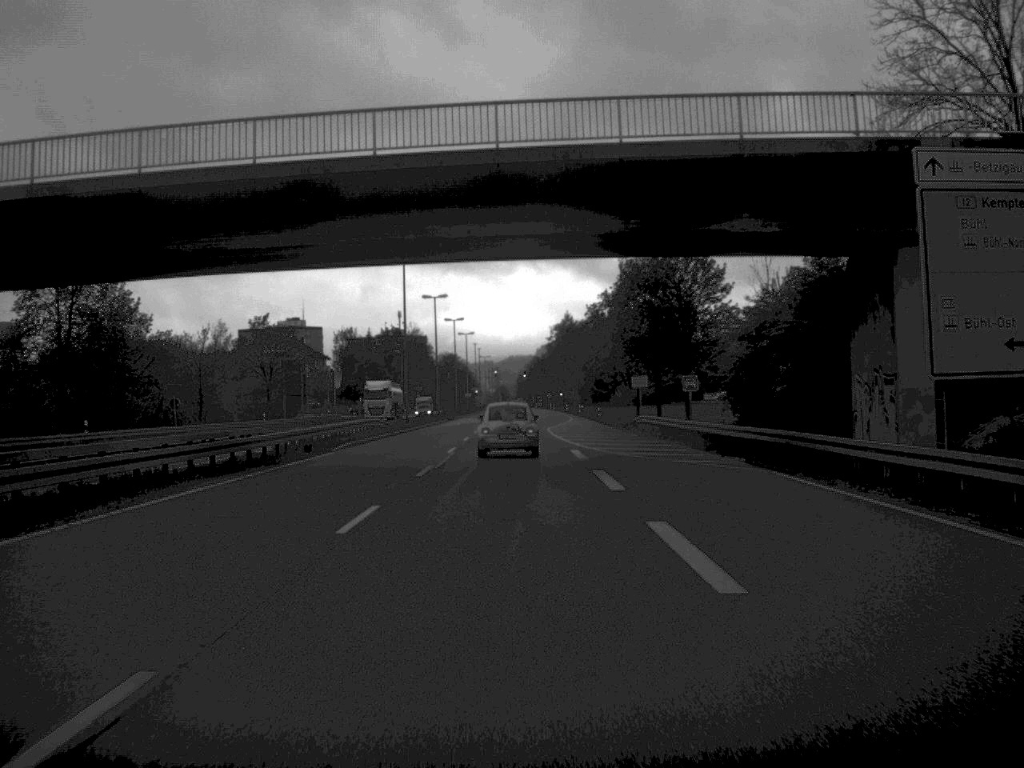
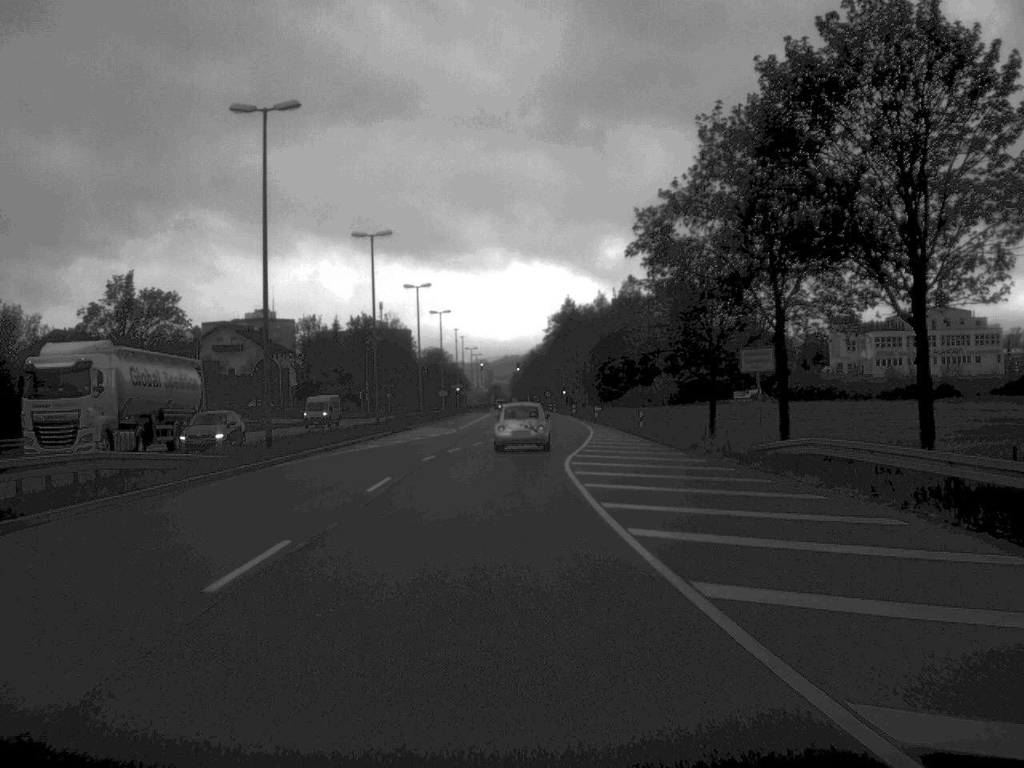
(+0.1, +39.7) m; 0°
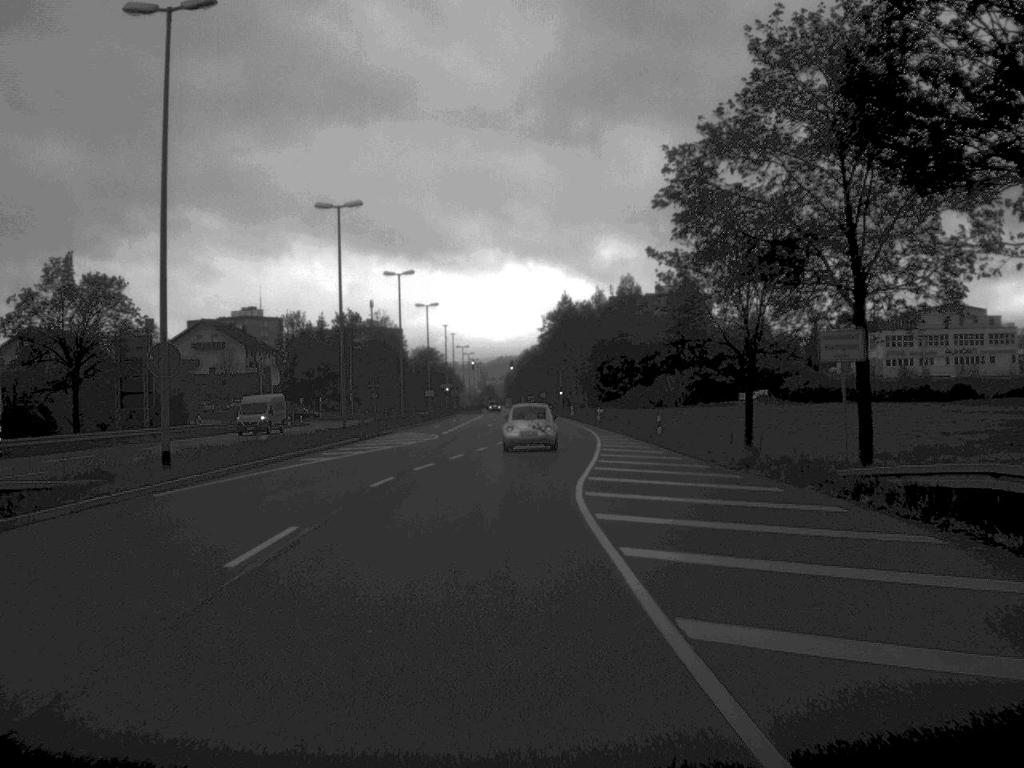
(0.0, +10.1) m; 0°
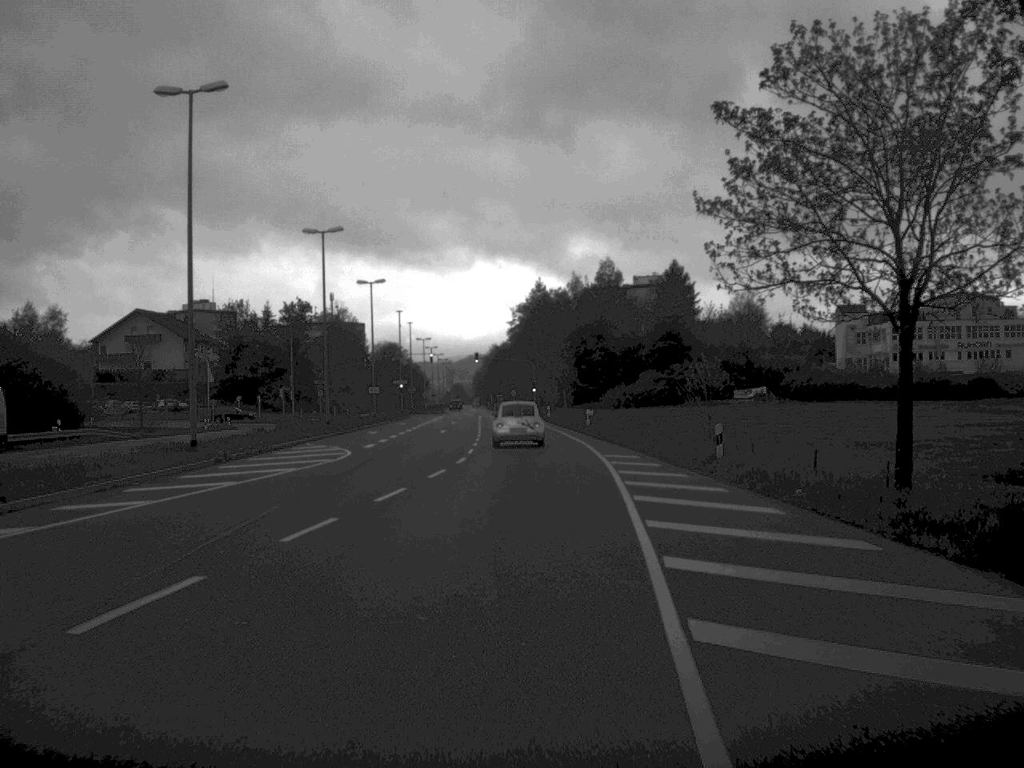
(+0.2, +21.1) m; +1°
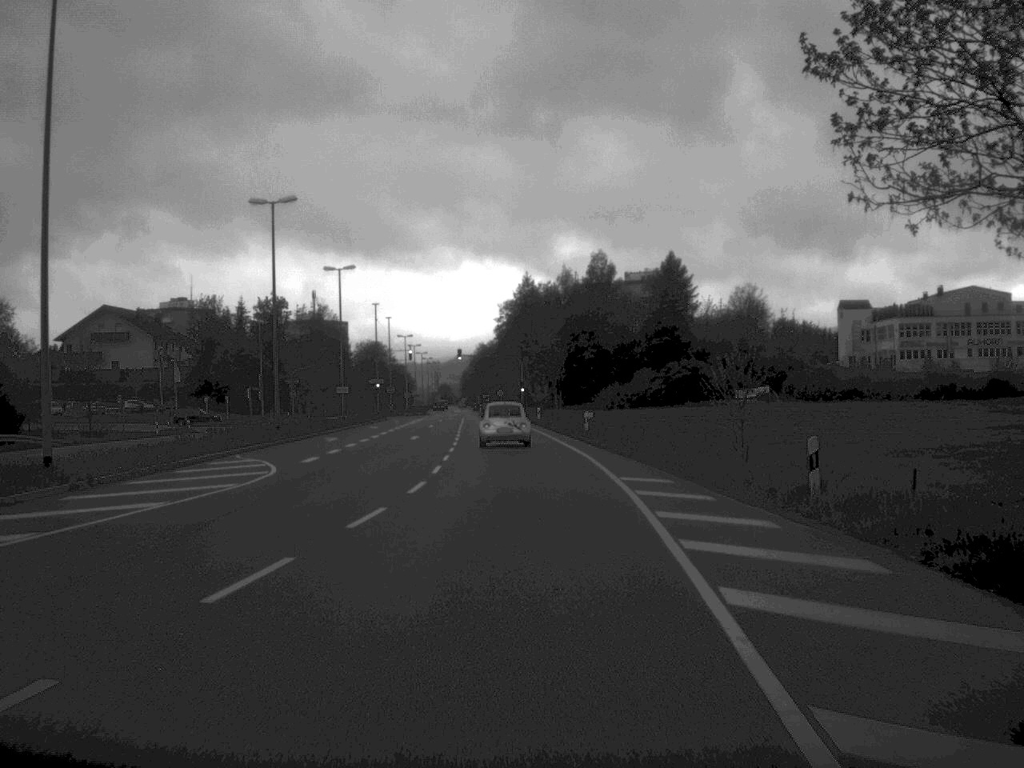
(0.0, +10.1) m; 0°
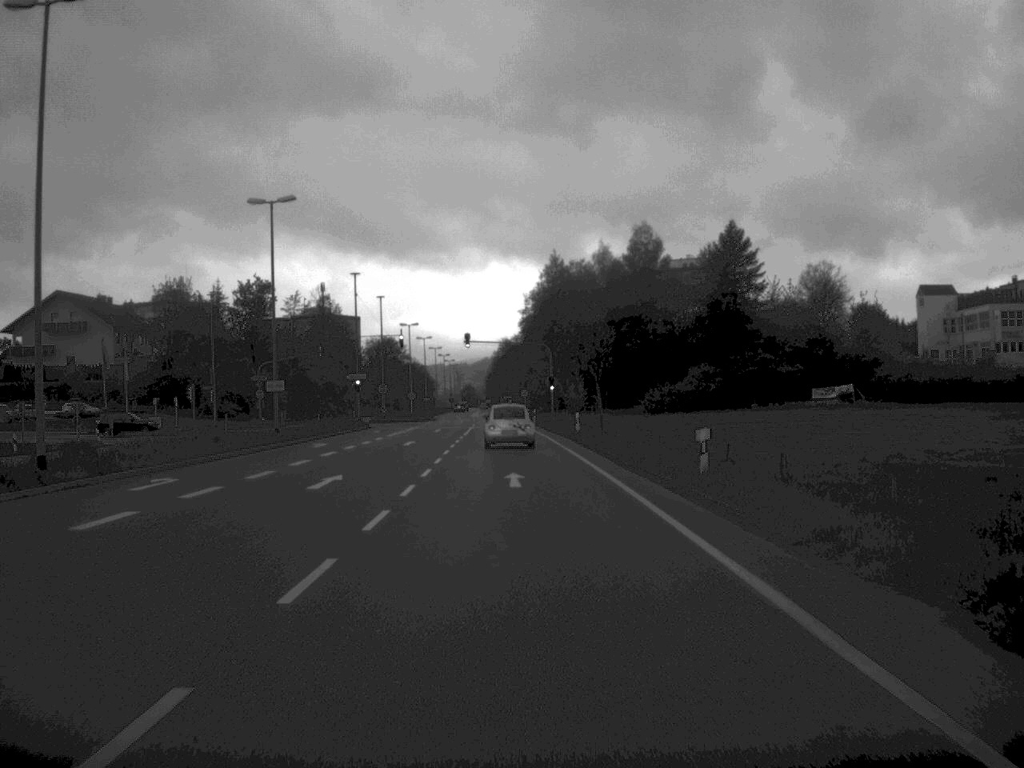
(-0.2, +29.2) m; -1°
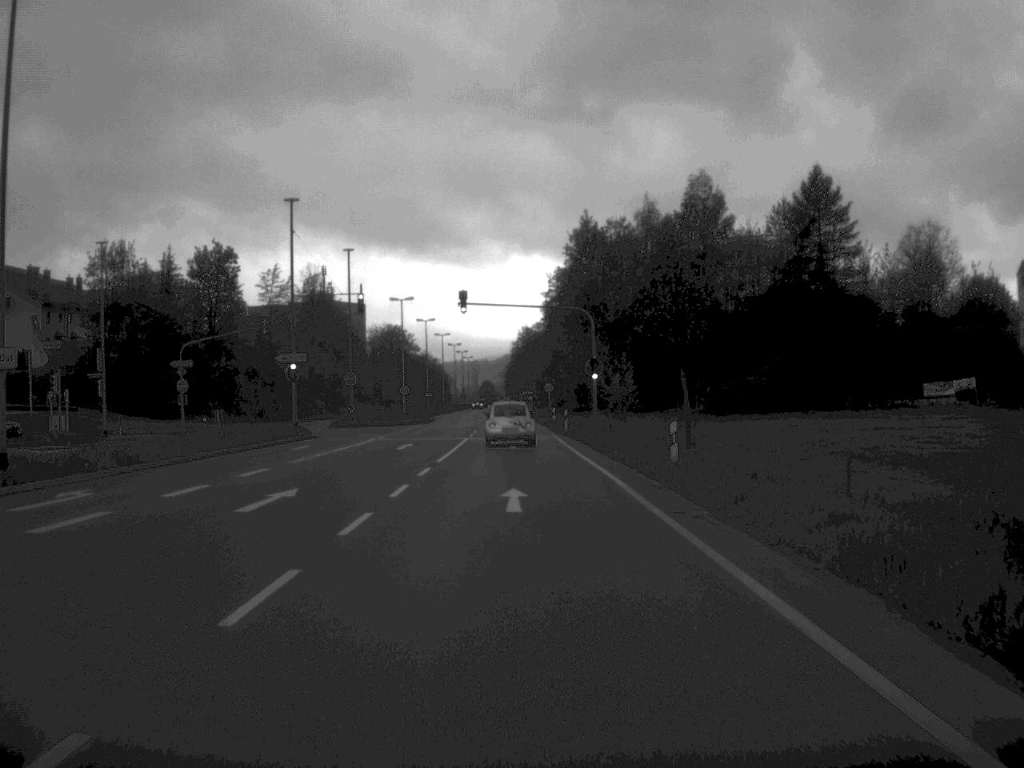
(-0.3, +30.6) m; -1°
